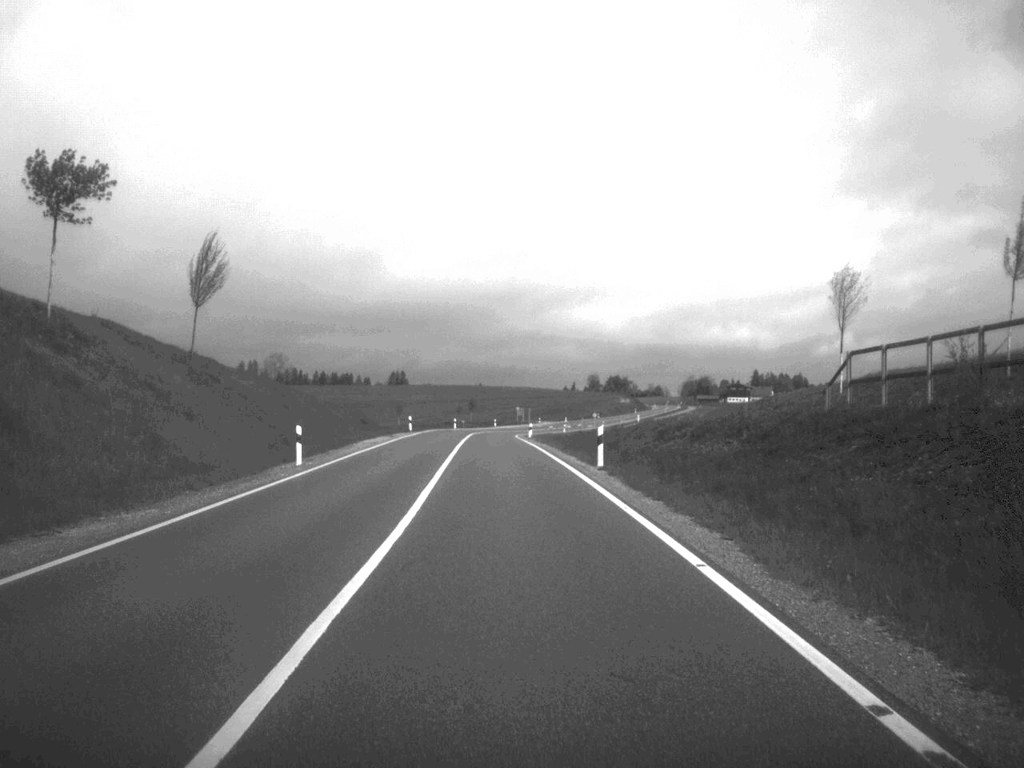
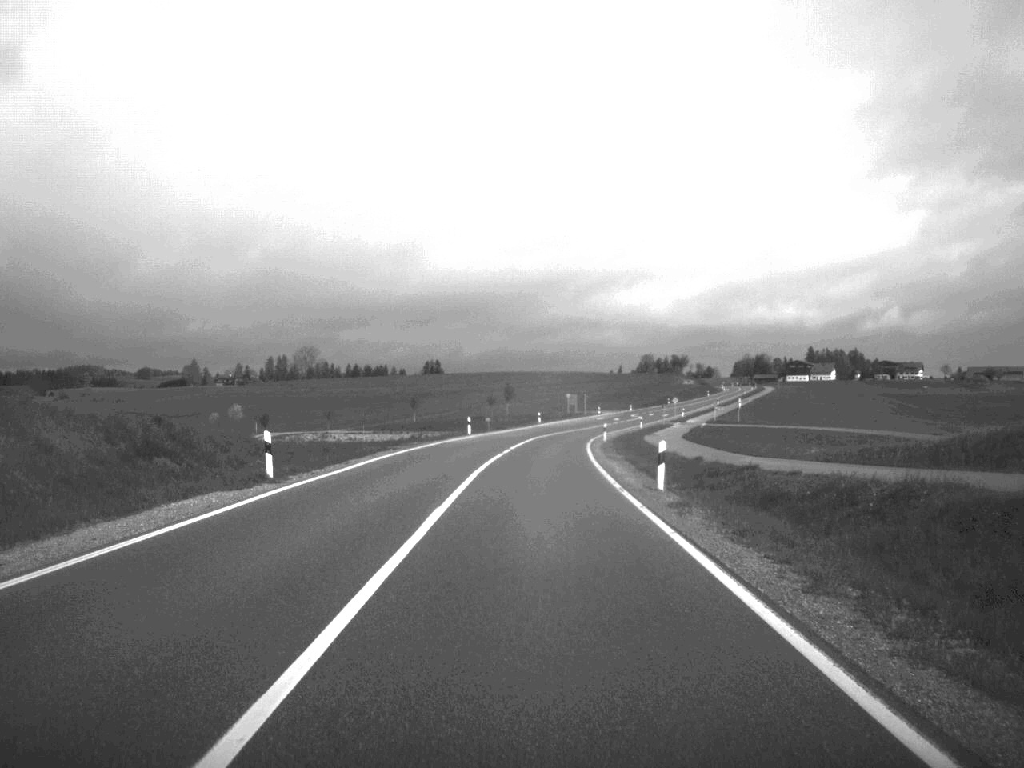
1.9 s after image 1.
(-1.4, +57.1) m; -2°
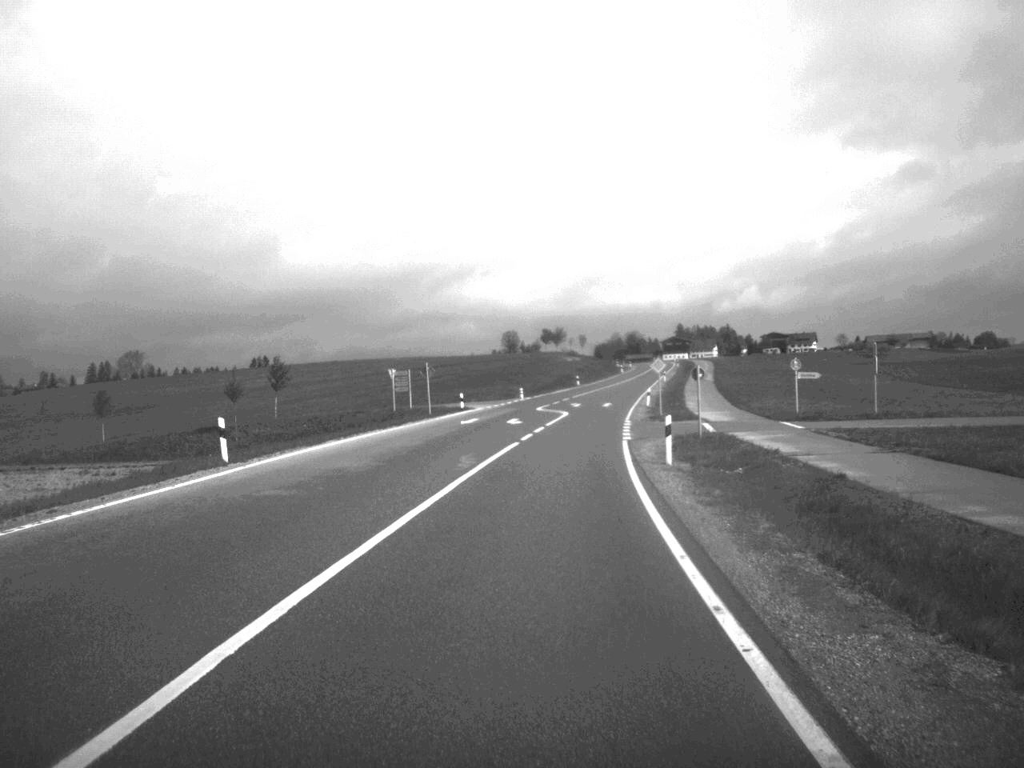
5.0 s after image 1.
(+4.6, +94.3) m; +7°
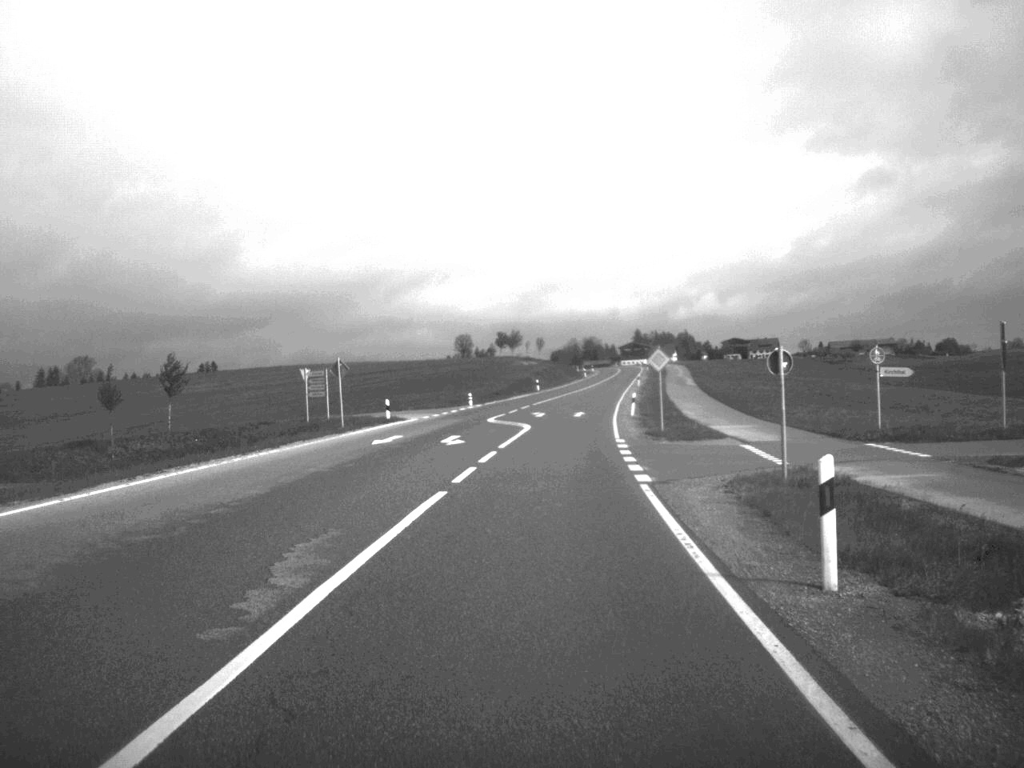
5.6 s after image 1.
(+0.3, +17.6) m; +2°
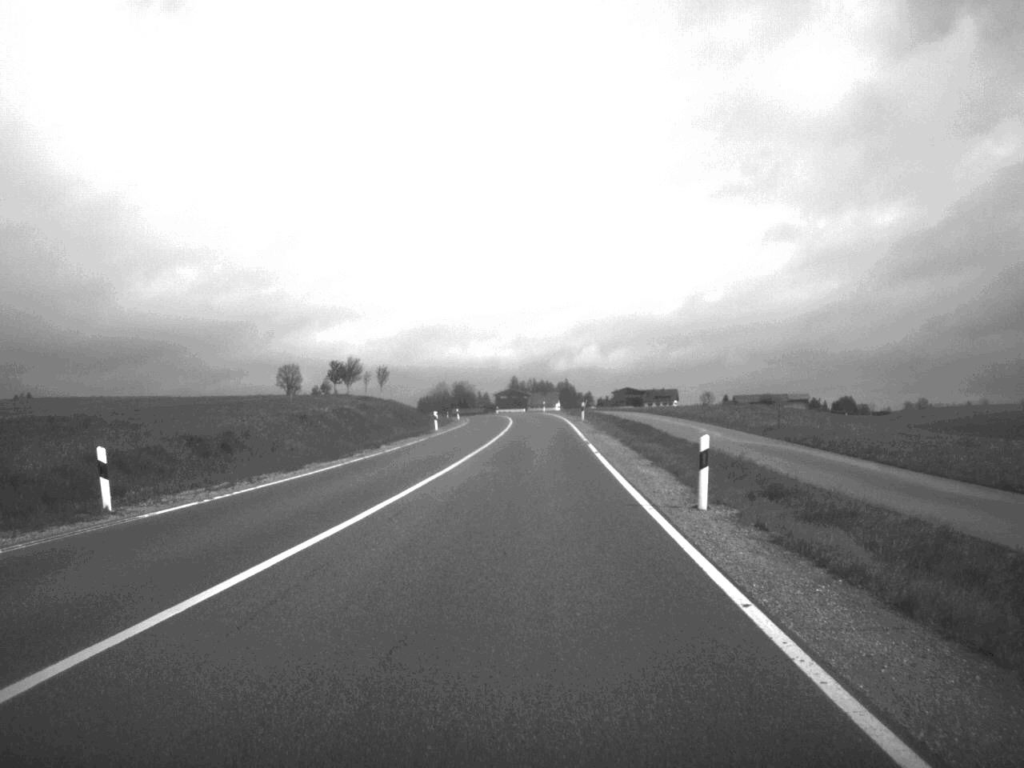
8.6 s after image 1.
(+5.0, +89.9) m; +6°
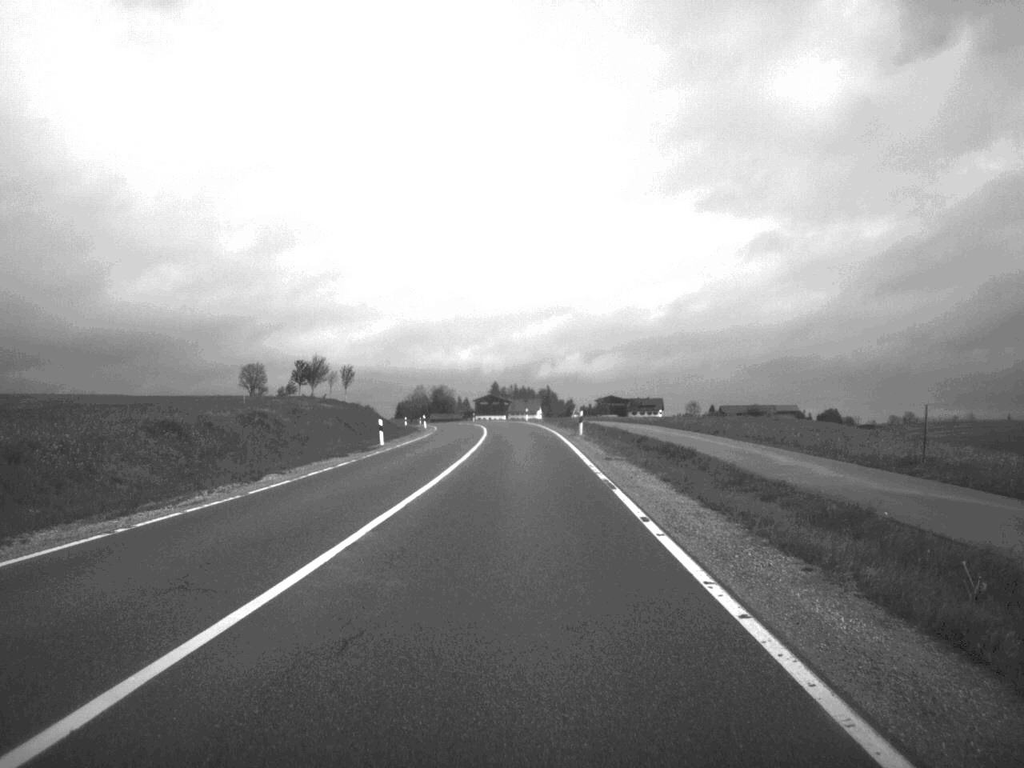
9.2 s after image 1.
(+0.1, +17.6) m; +1°
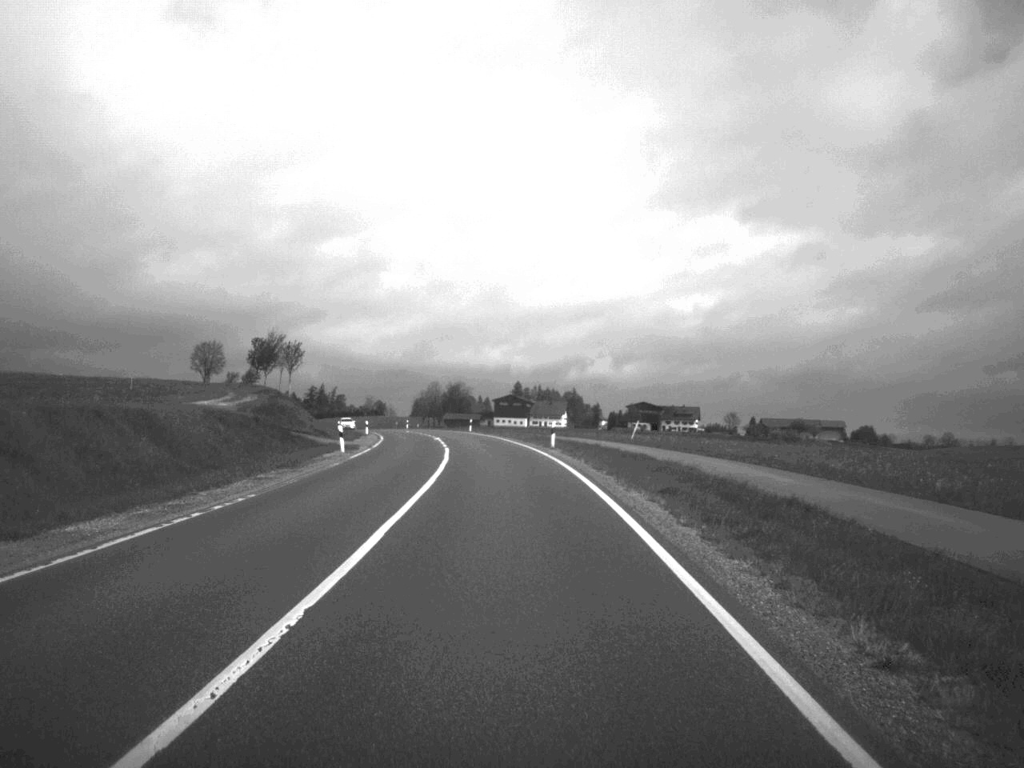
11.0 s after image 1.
(-0.1, +50.7) m; -1°
